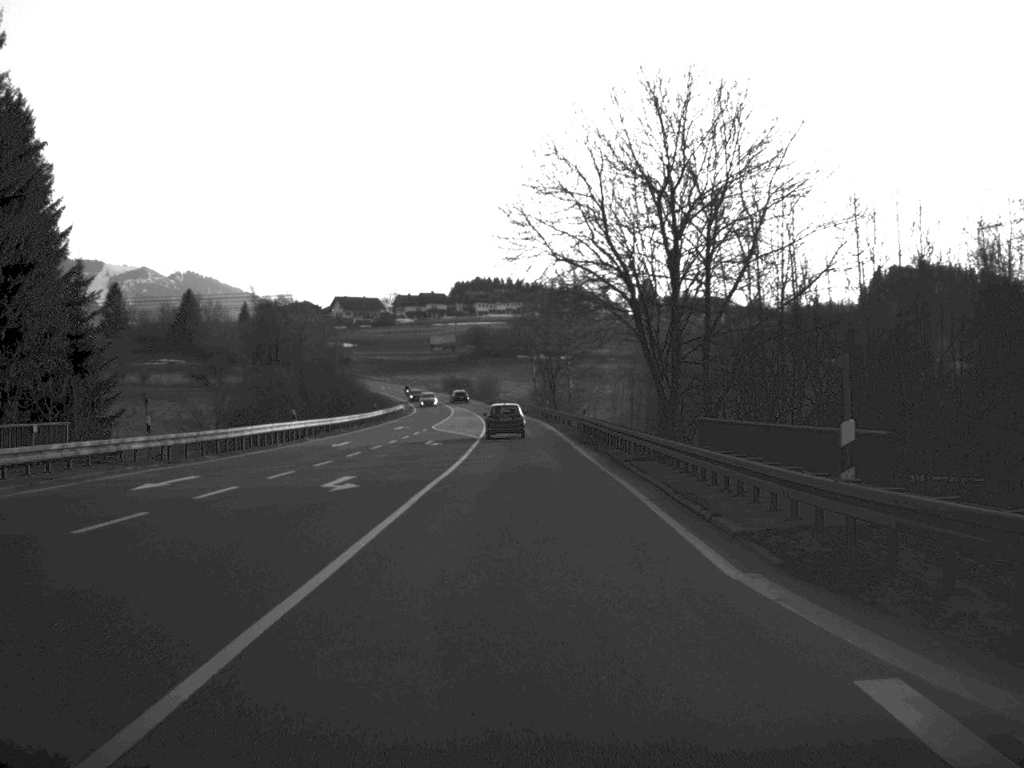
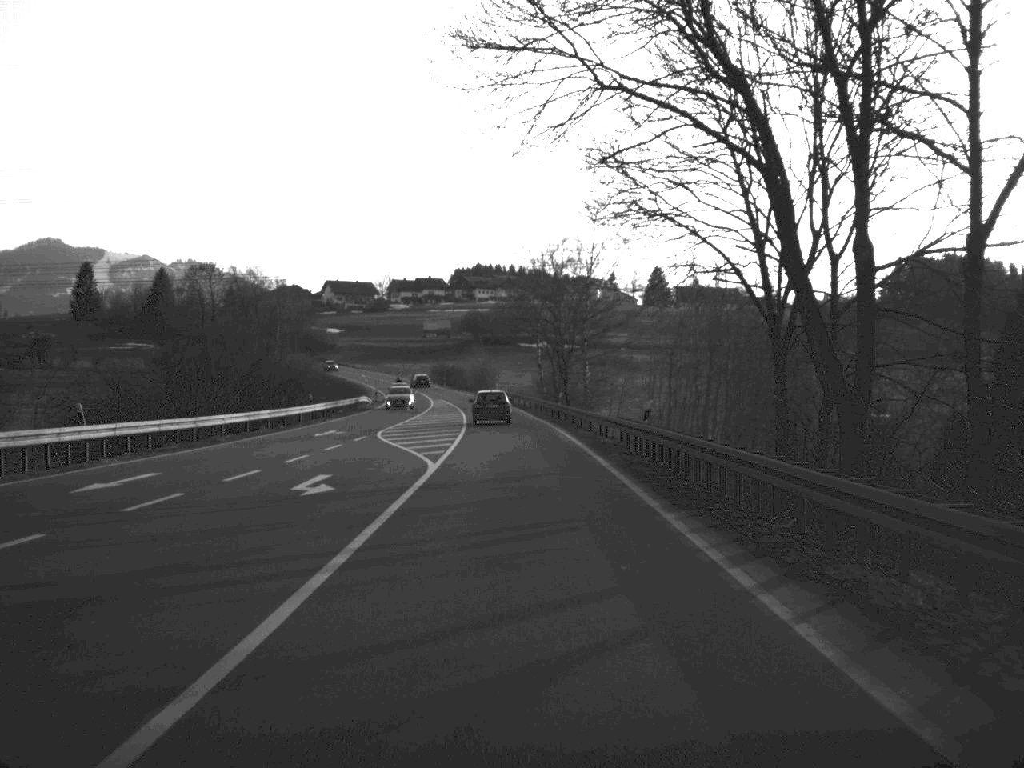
(0.0, +28.3) m; 0°
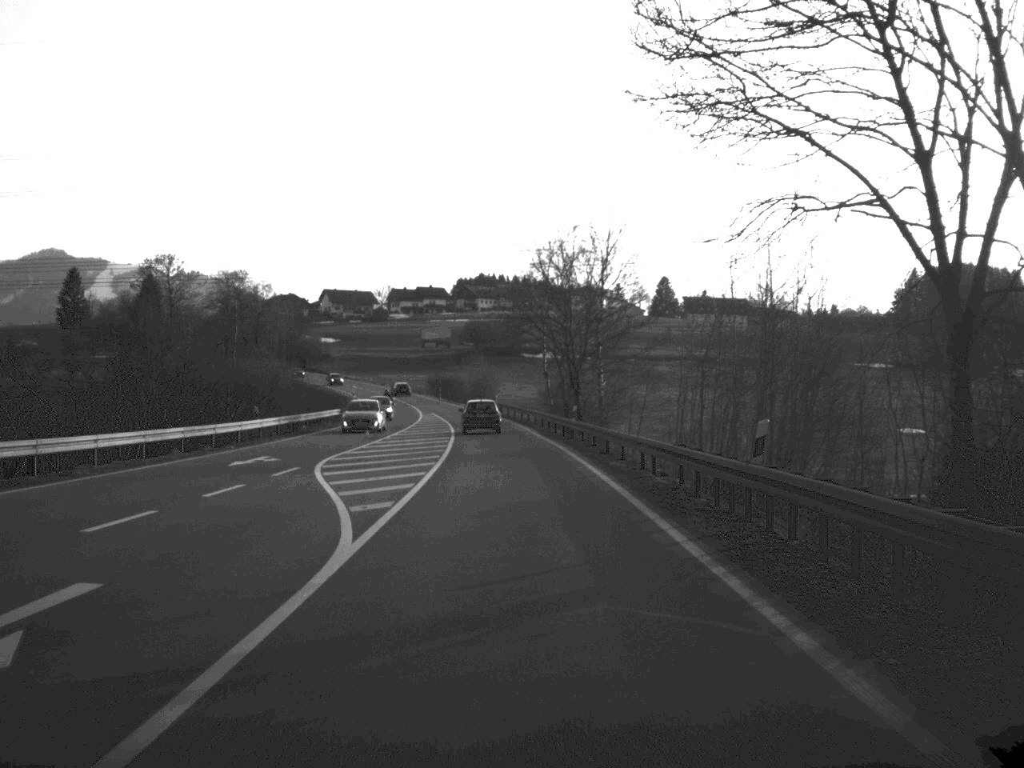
(0.0, +13.6) m; 0°
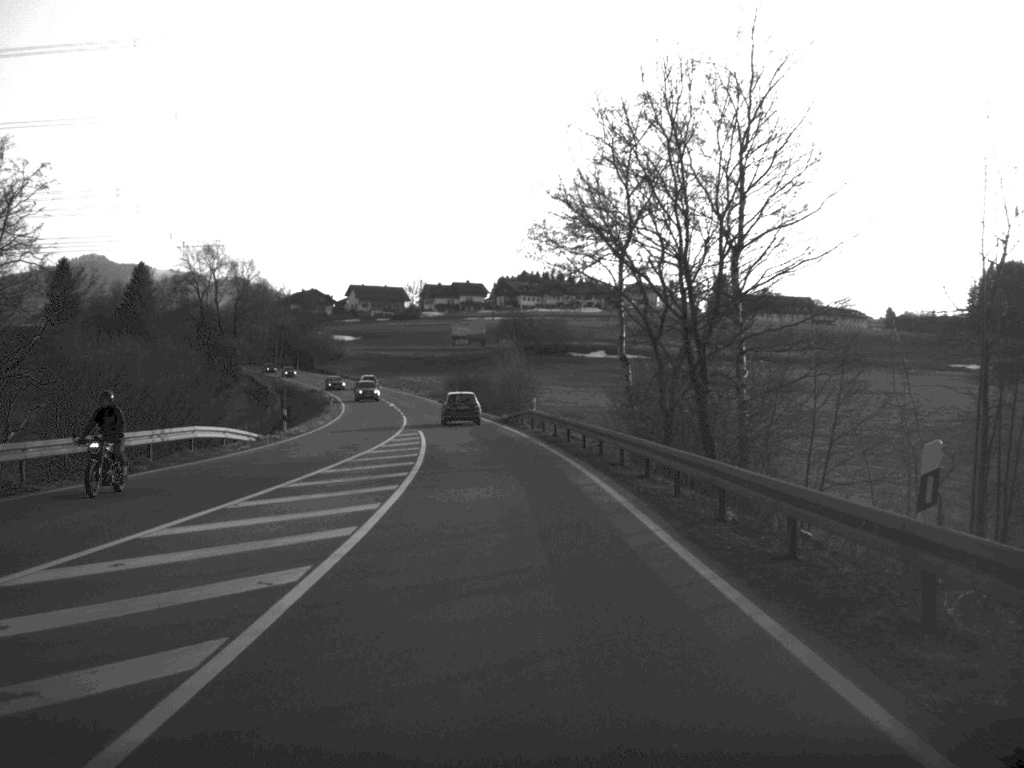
(-0.6, +39.2) m; -2°
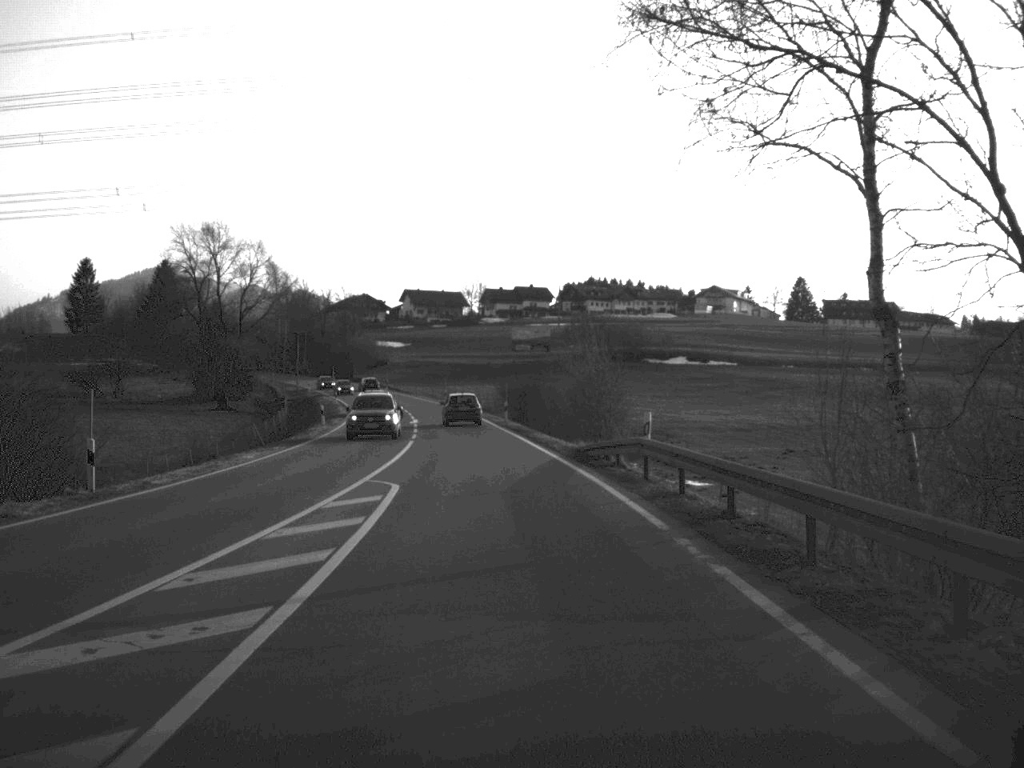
(-0.7, +28.0) m; -3°
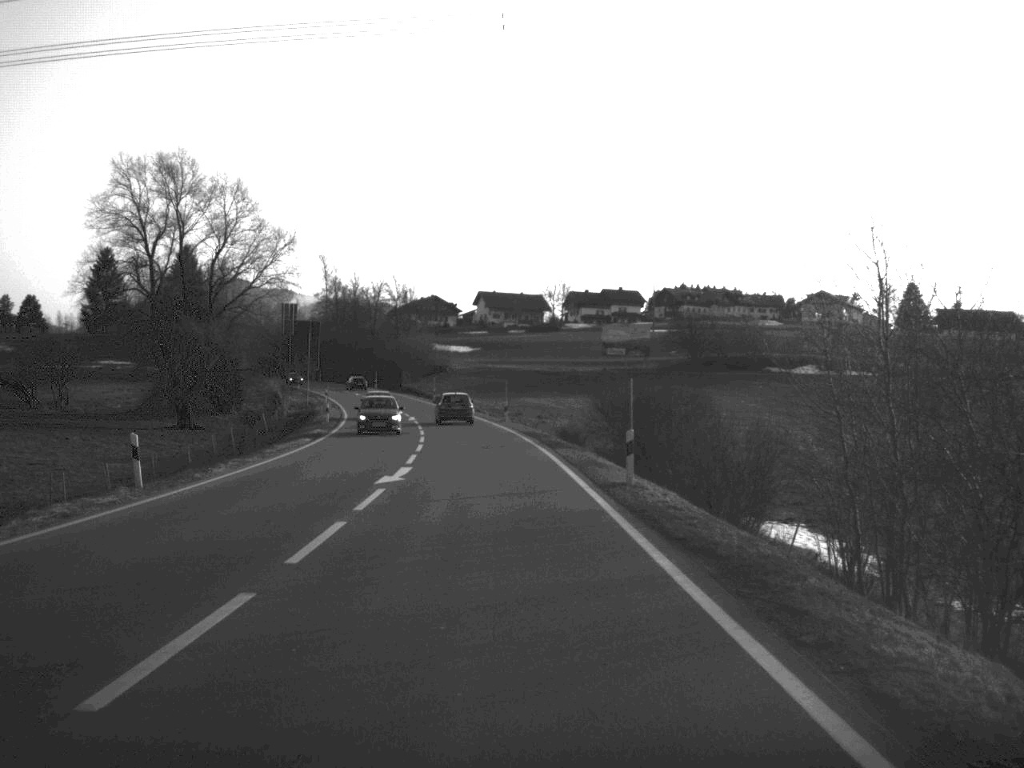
(-1.2, +38.9) m; -4°
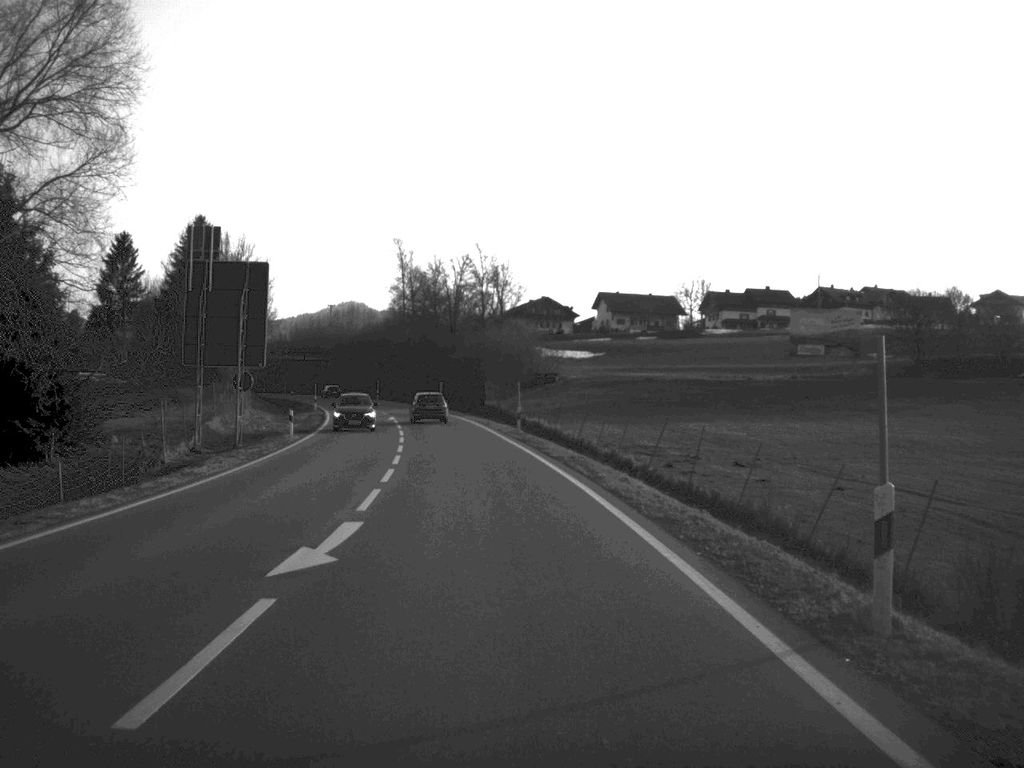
(-2.4, +54.0) m; -5°
